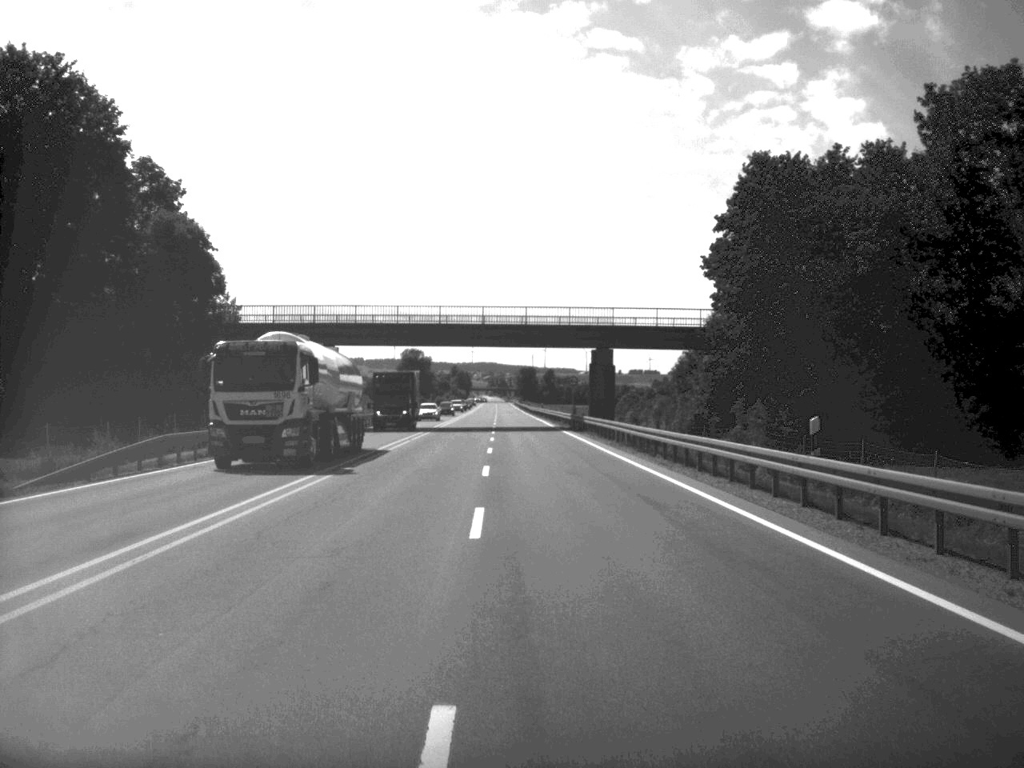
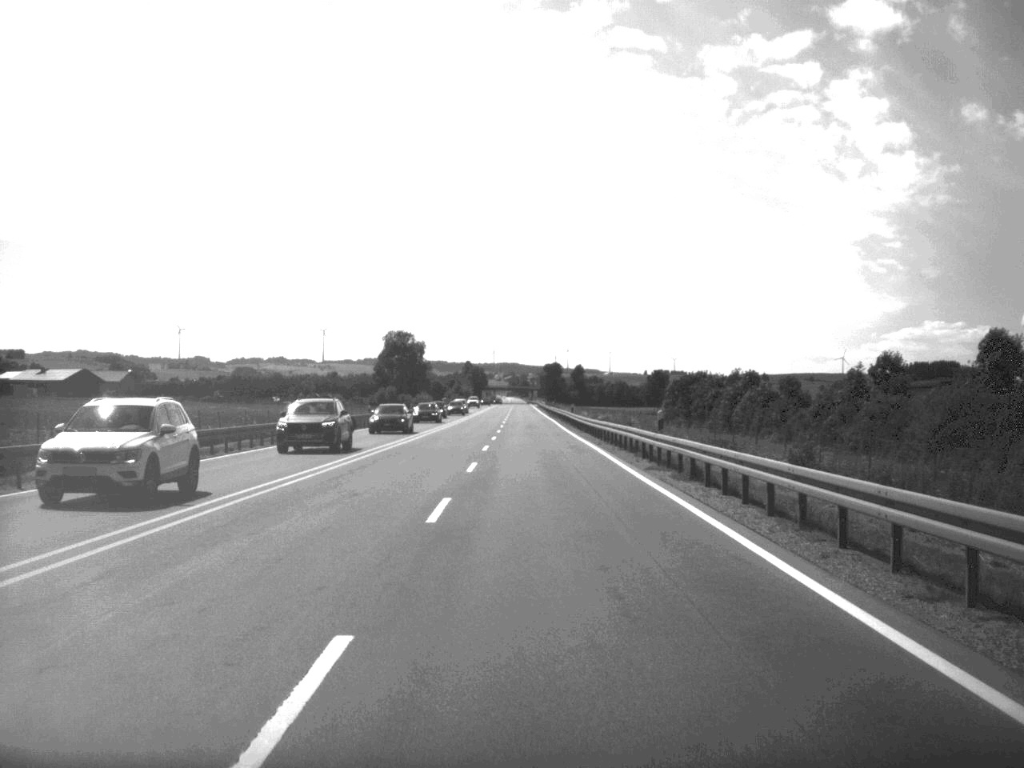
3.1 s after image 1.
(-1.2, +93.9) m; -1°
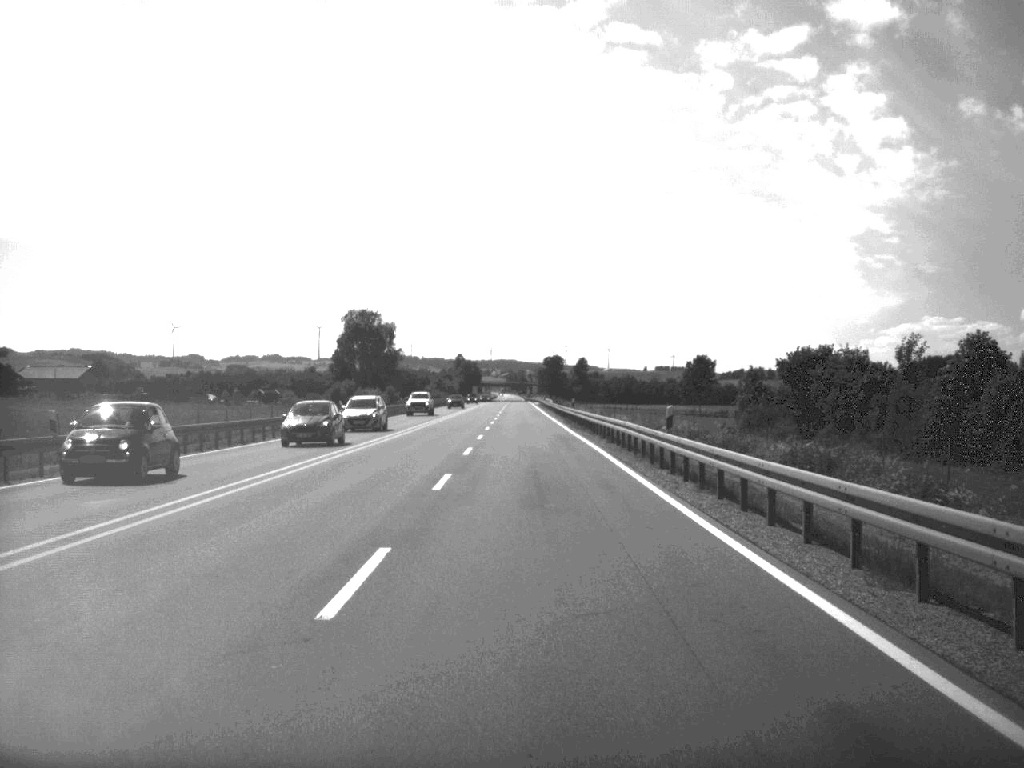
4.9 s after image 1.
(0.0, +55.1) m; 0°
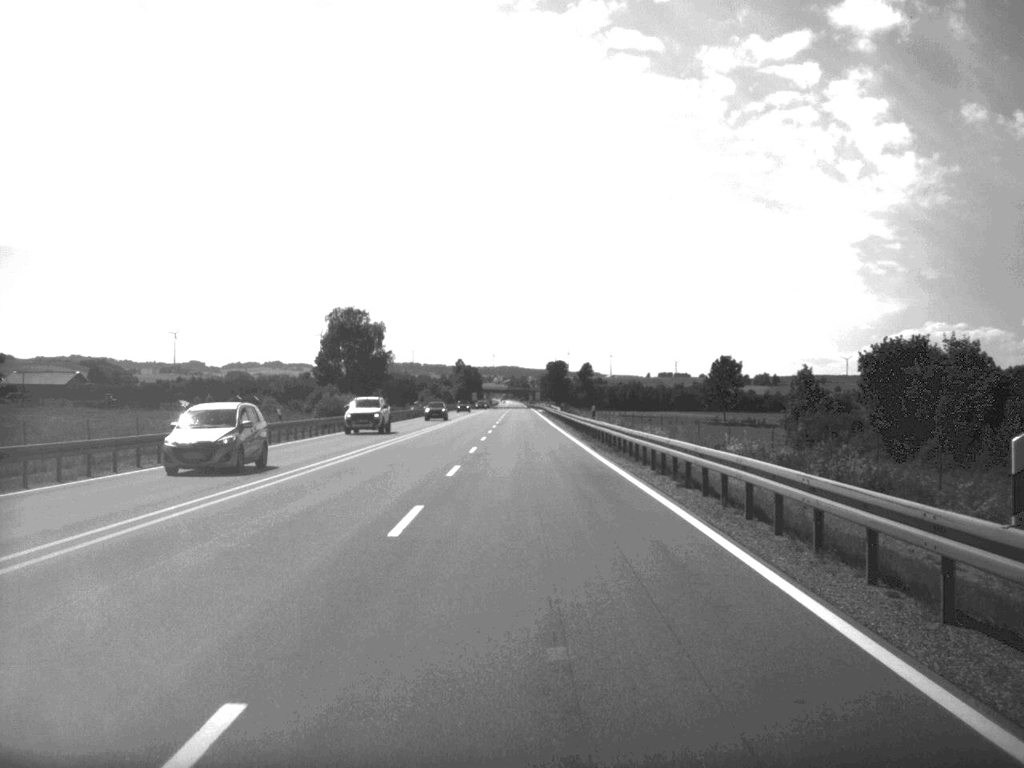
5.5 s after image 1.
(0.0, +18.6) m; 0°
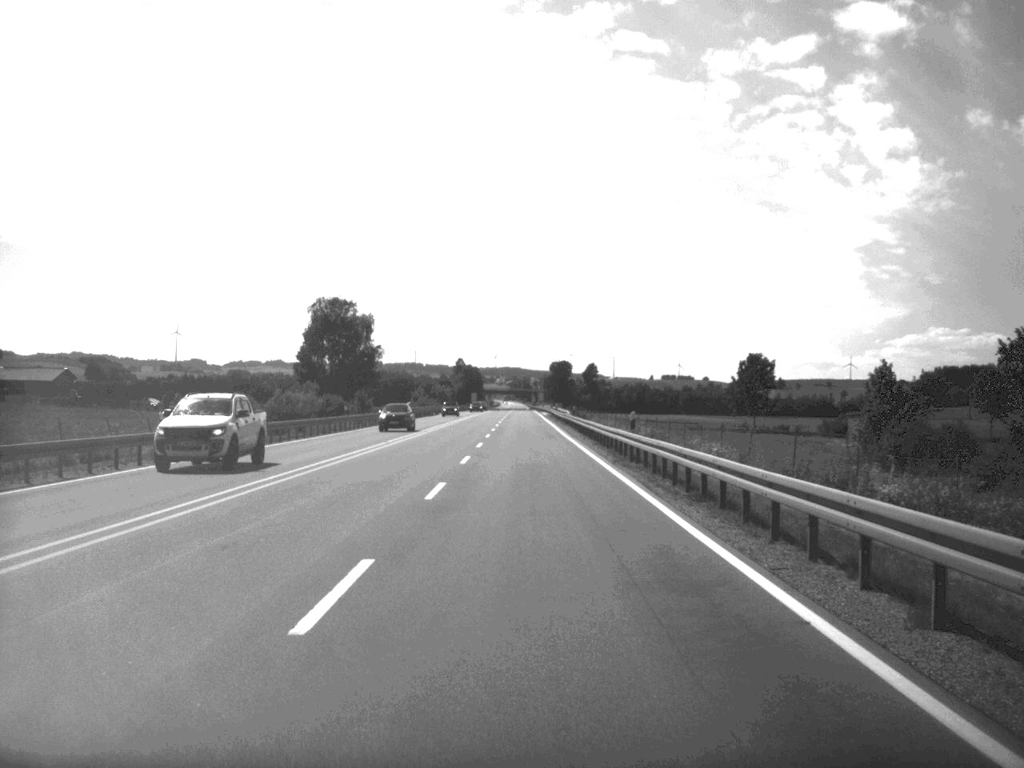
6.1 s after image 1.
(0.0, +17.7) m; 0°
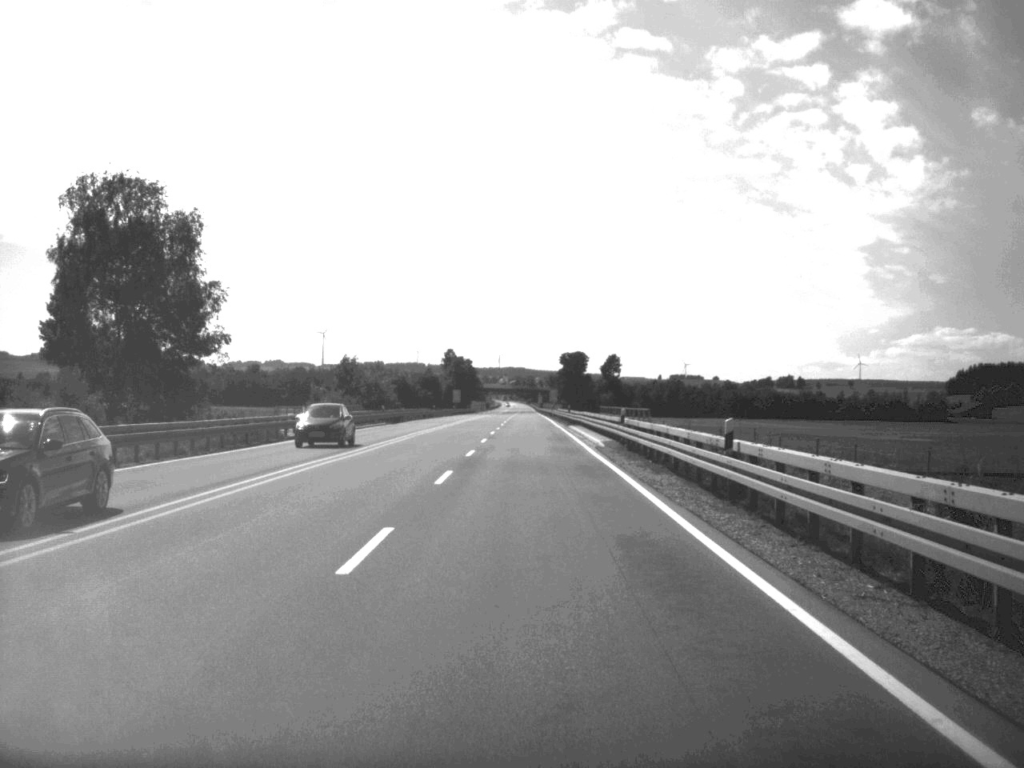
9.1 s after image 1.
(-0.4, +93.1) m; 0°
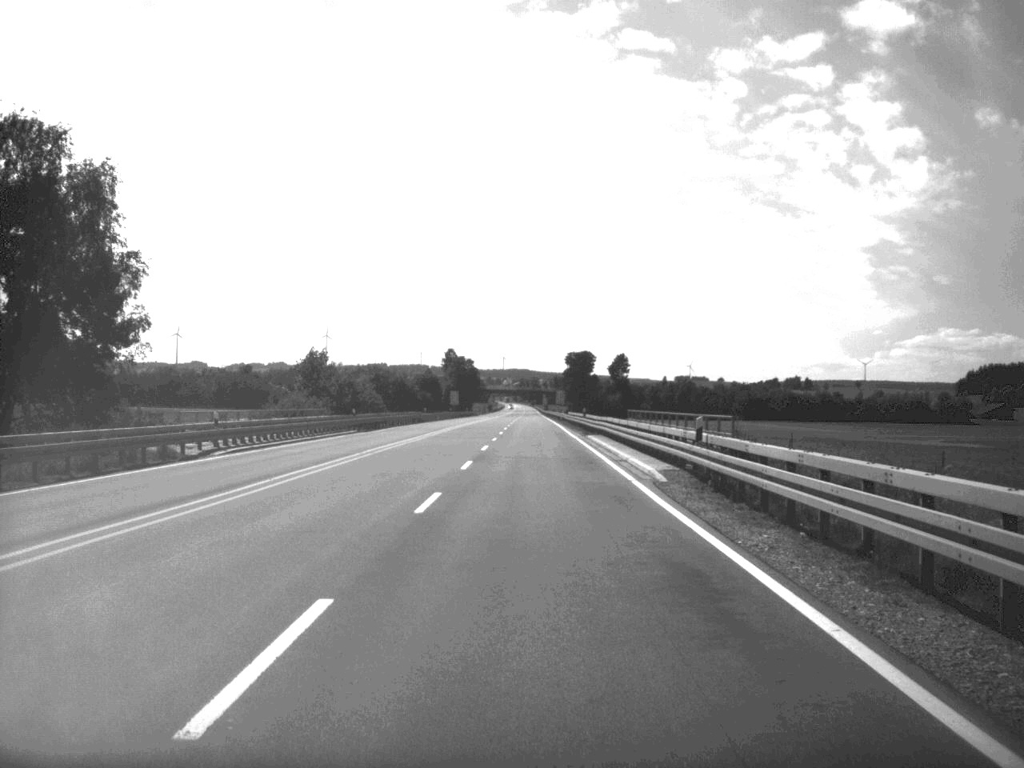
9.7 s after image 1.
(0.0, +17.5) m; 0°
